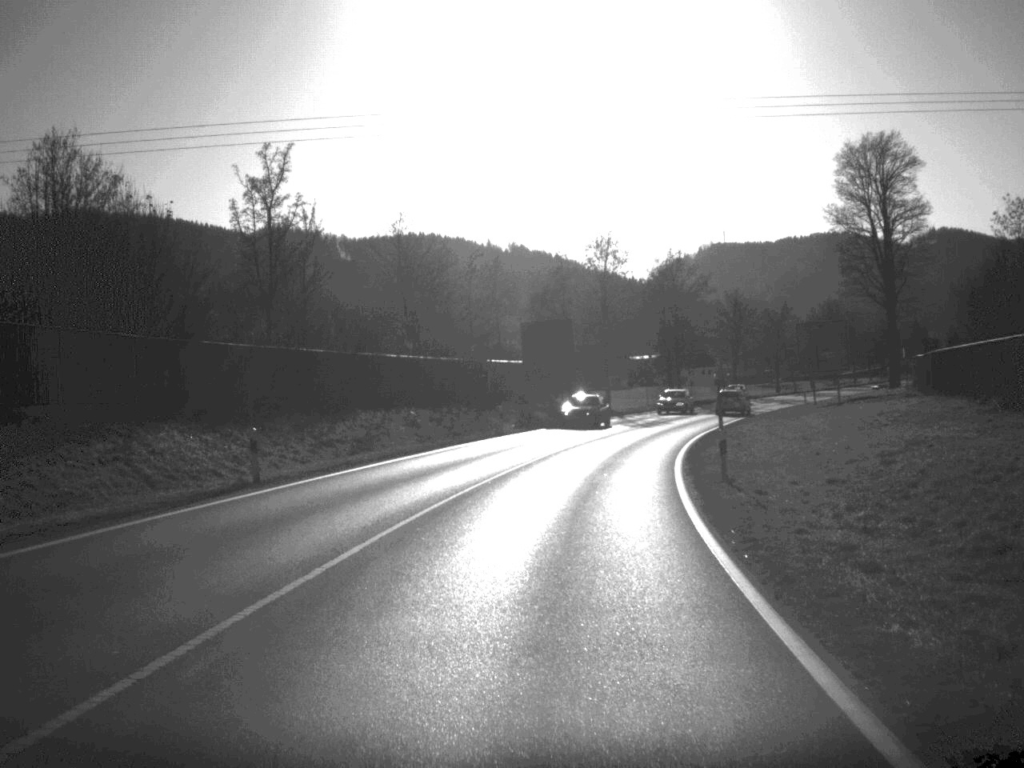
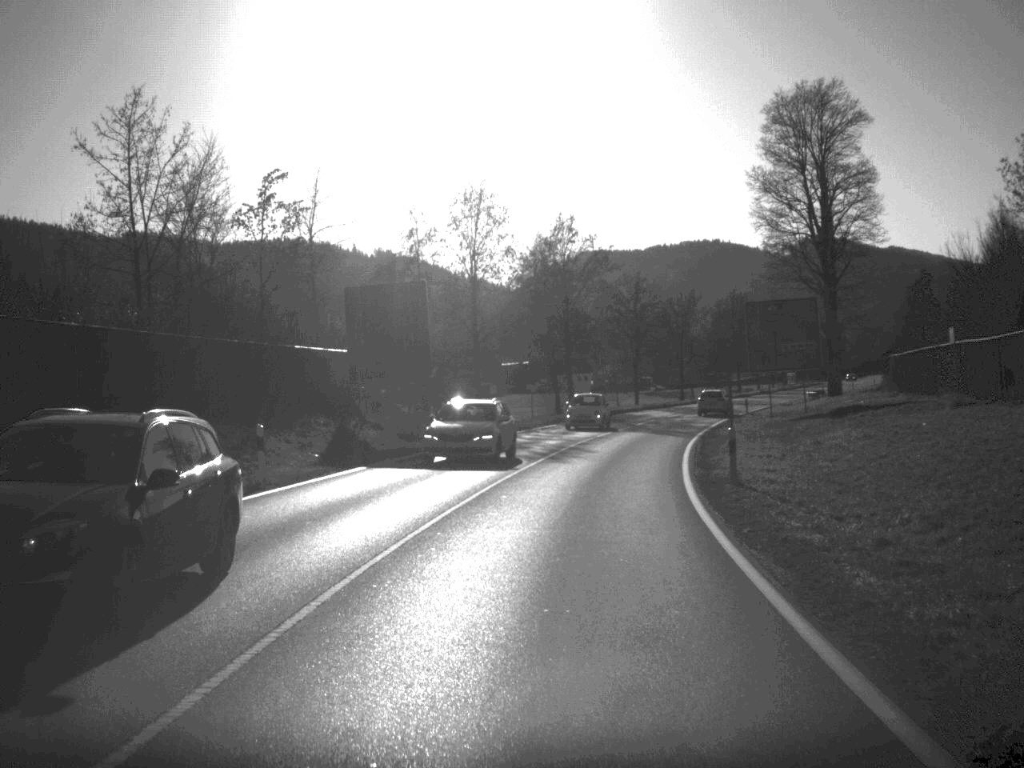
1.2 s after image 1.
(+1.3, +25.8) m; +6°
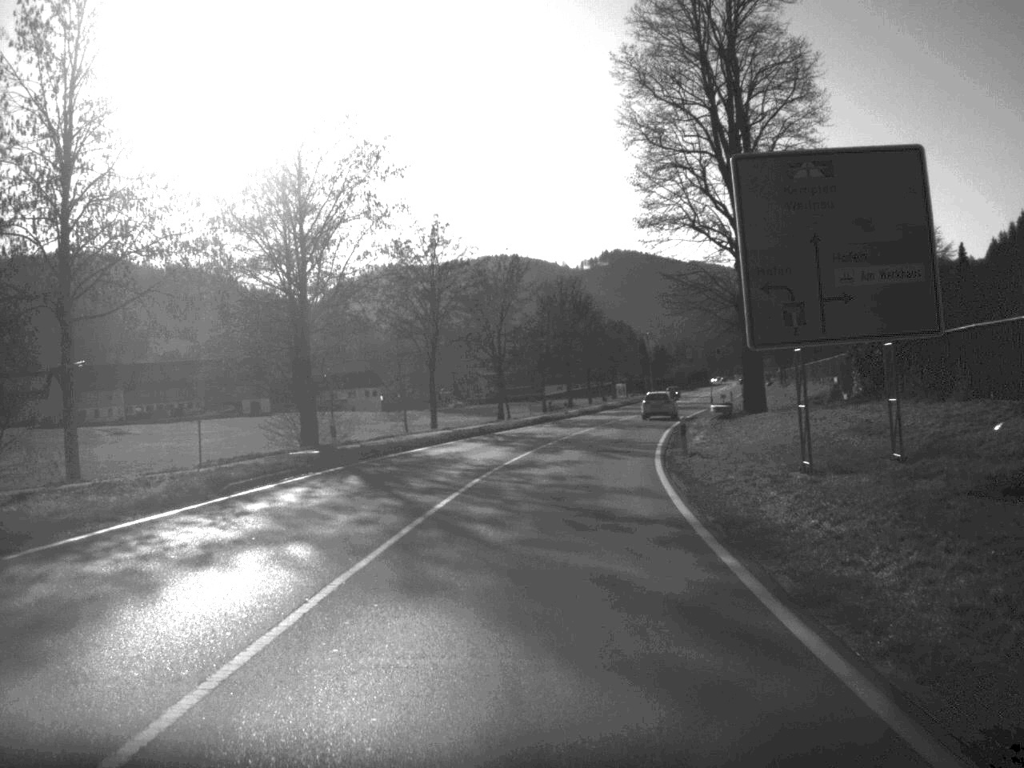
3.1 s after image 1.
(+3.3, +40.3) m; +9°
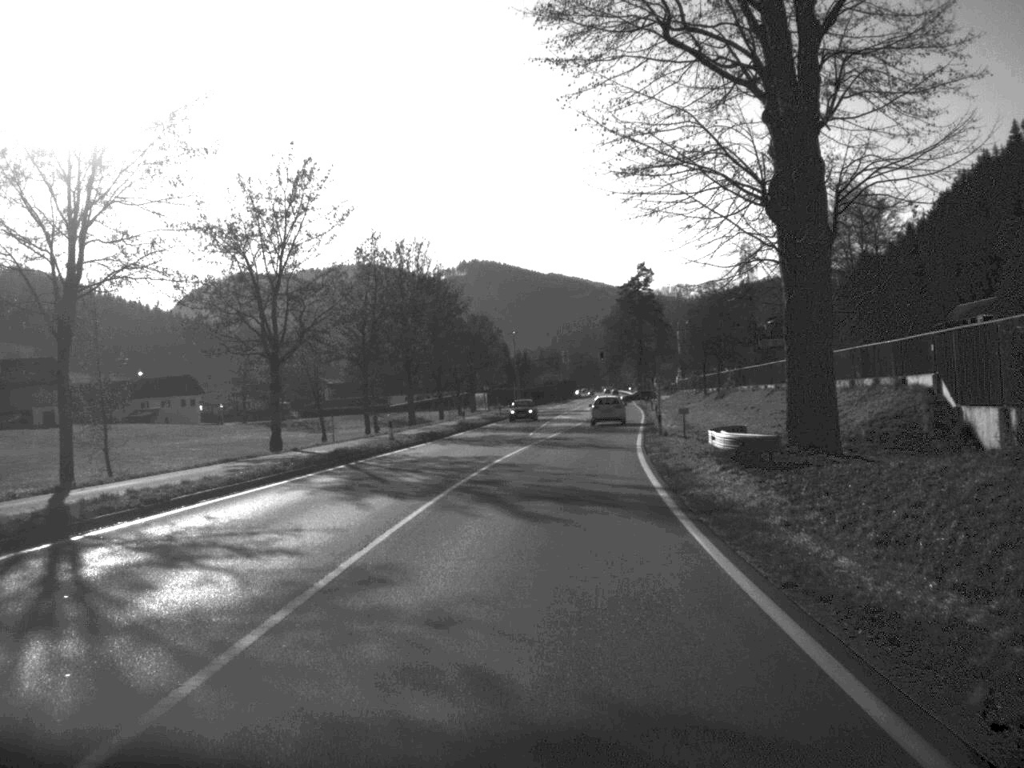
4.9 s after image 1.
(+2.1, +37.6) m; +6°
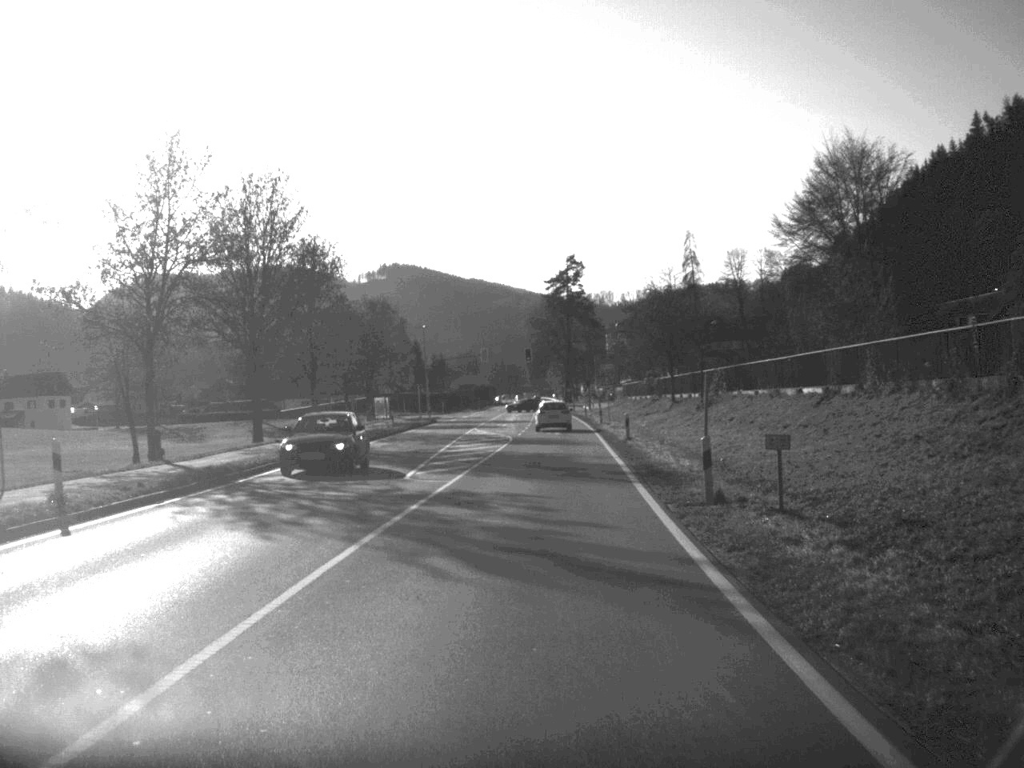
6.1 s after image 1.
(+0.9, +26.8) m; +3°
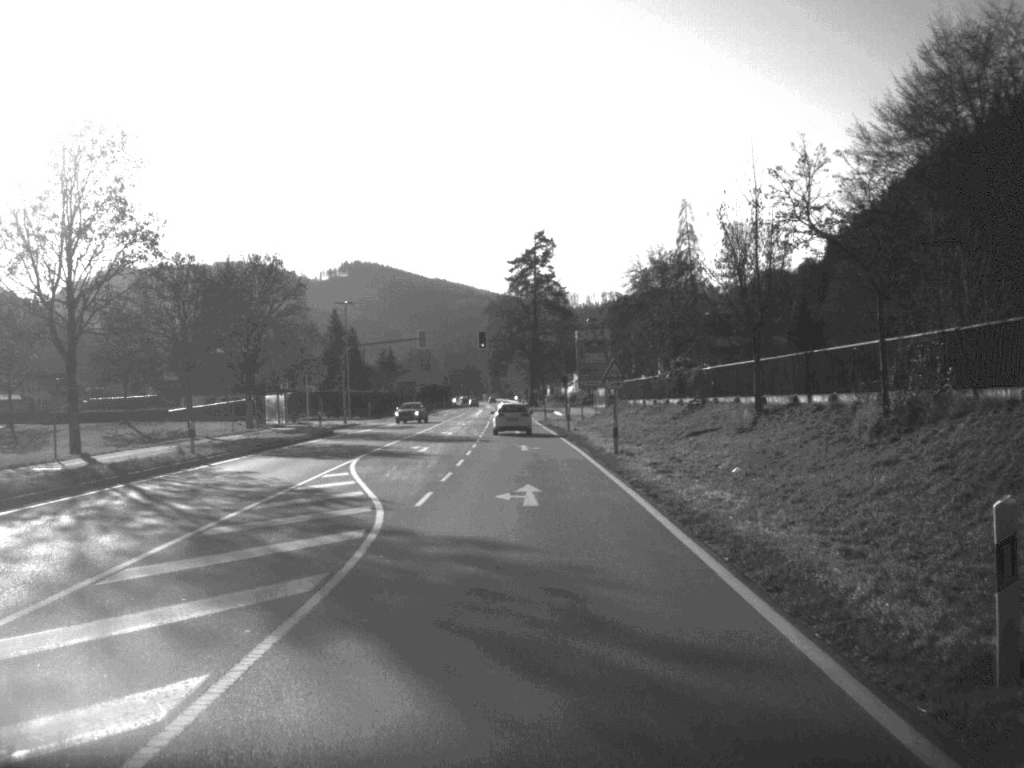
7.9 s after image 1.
(+0.6, +37.0) m; +2°
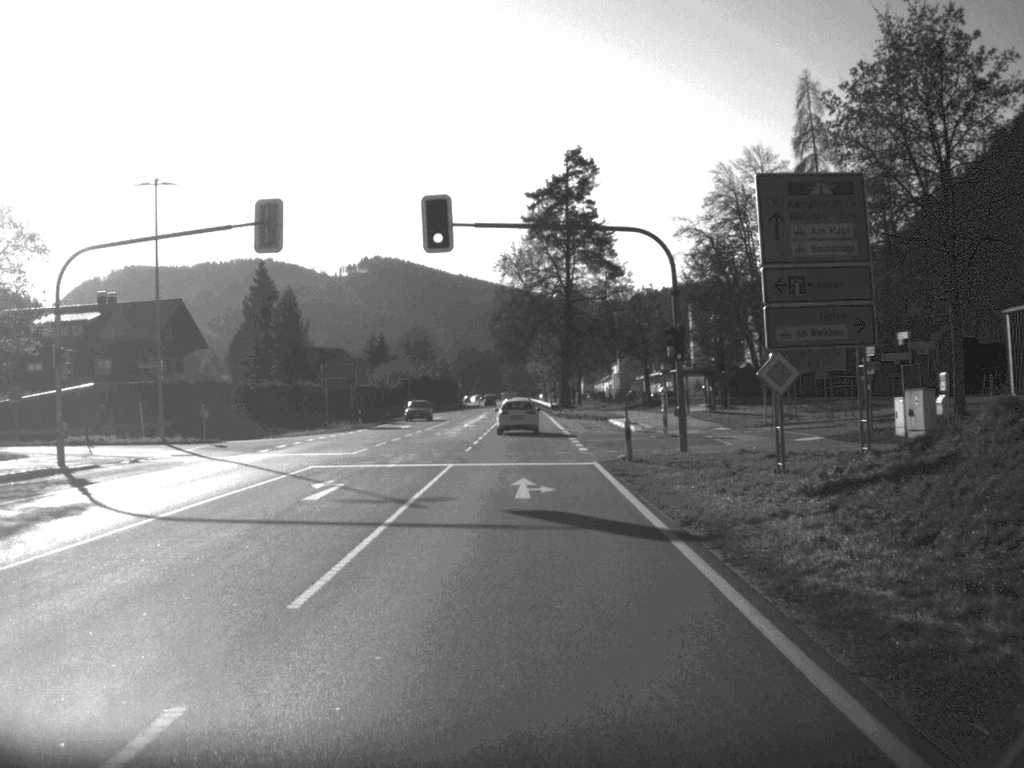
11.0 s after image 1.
(-0.4, +63.3) m; -1°
